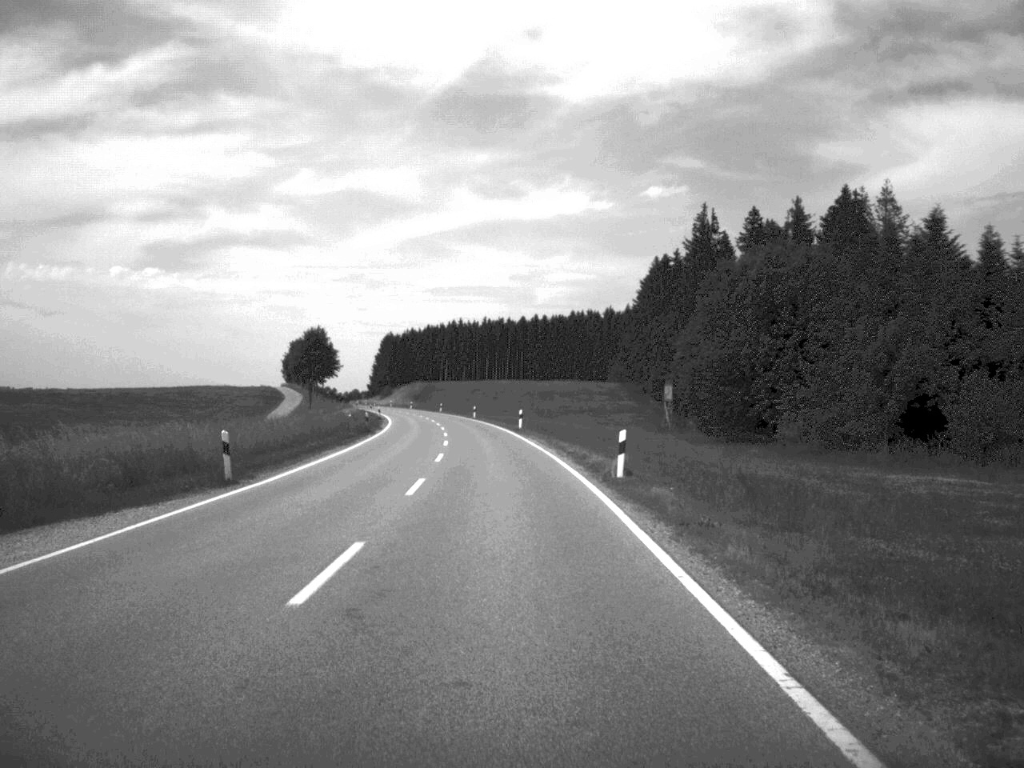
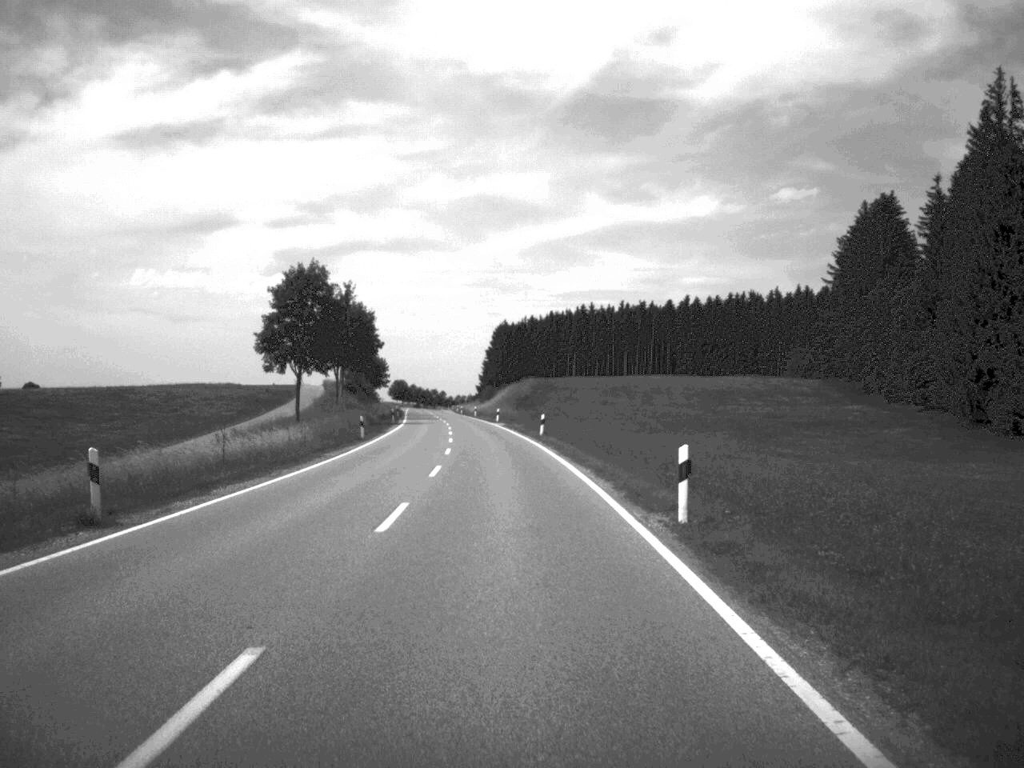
(-4.5, +87.4) m; -6°
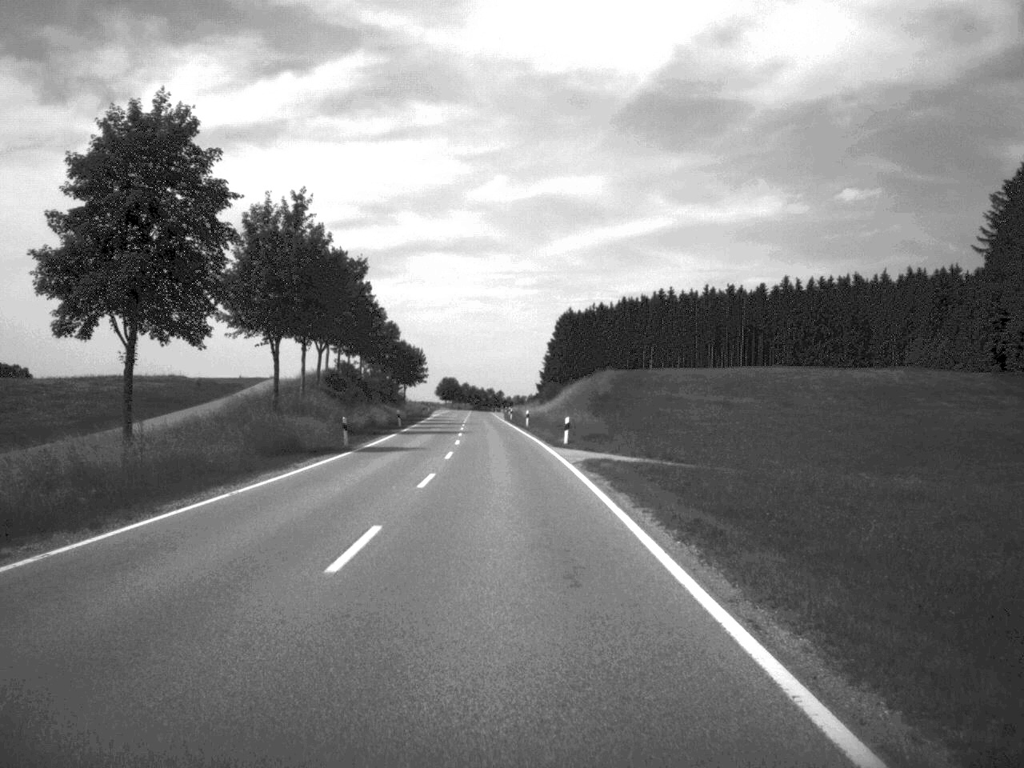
(-1.3, +50.4) m; -3°
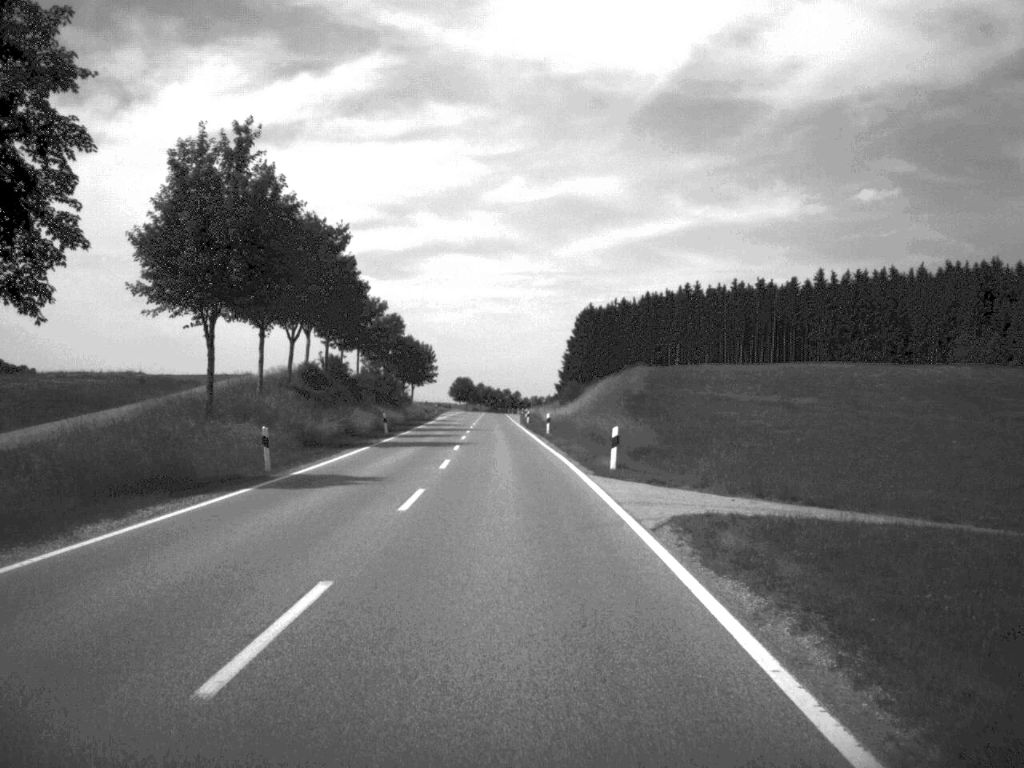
(-0.1, +16.5) m; -1°
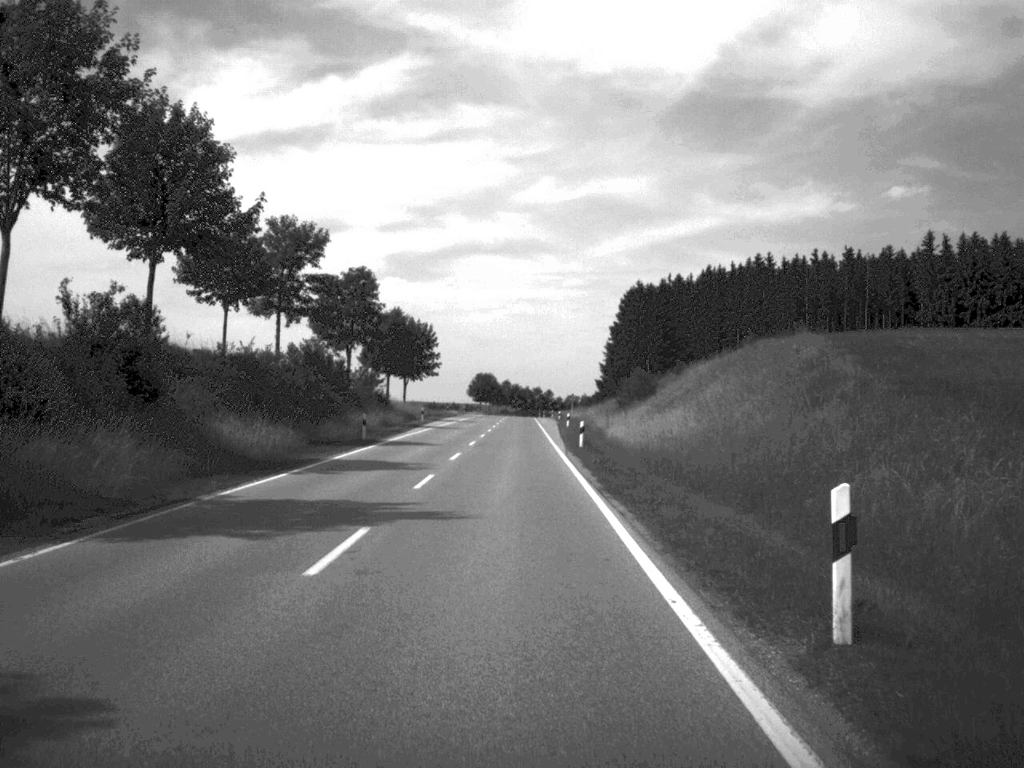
(-0.7, +53.4) m; -1°
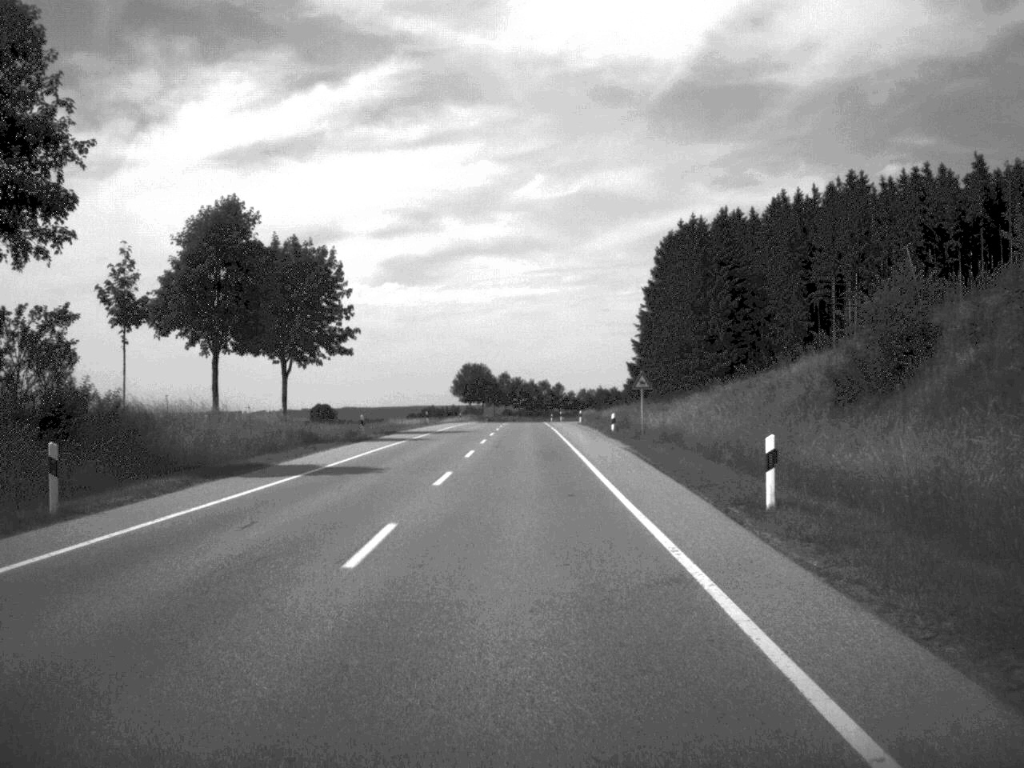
(-0.3, +69.5) m; 0°
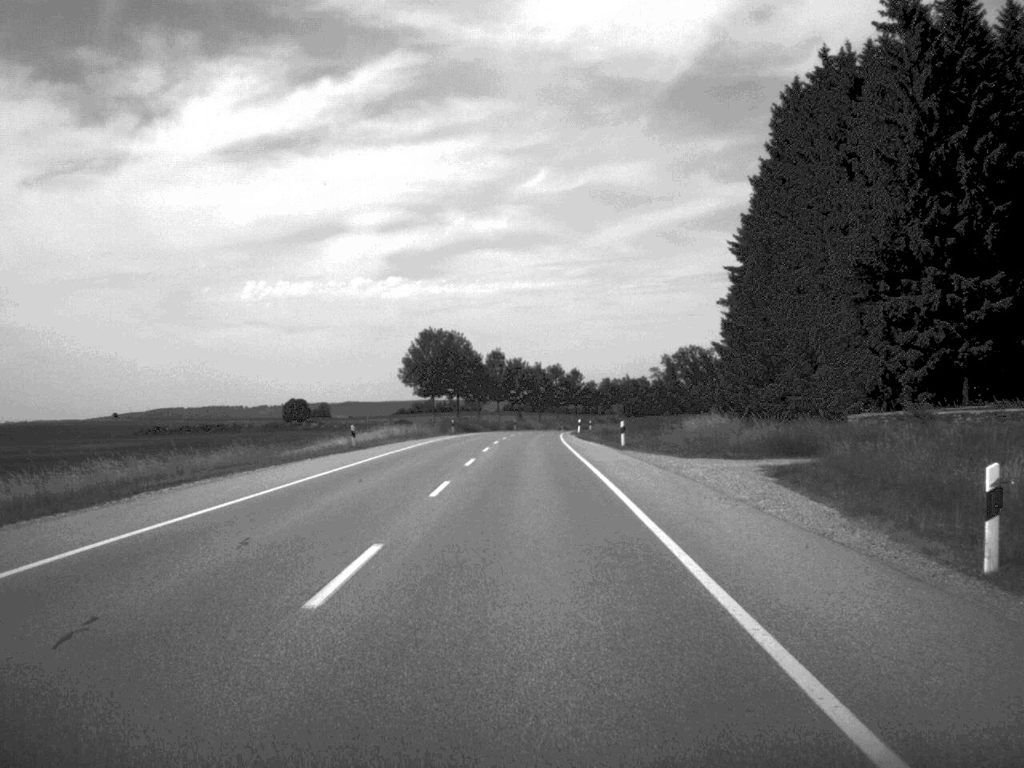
(-0.1, +83.4) m; 0°
